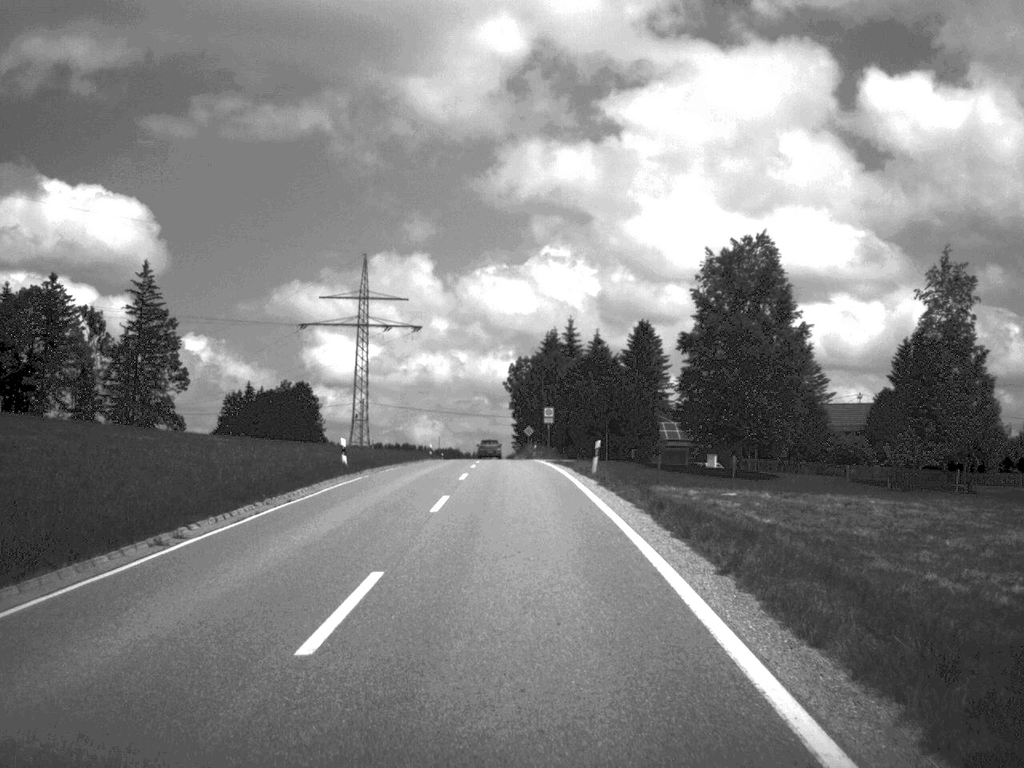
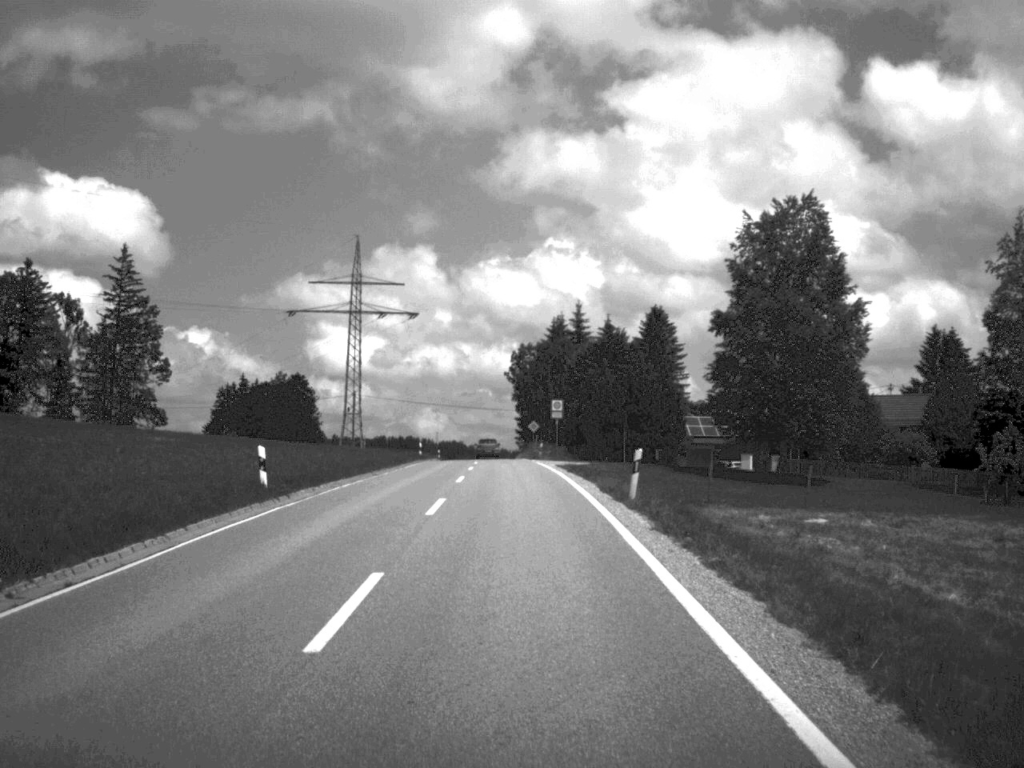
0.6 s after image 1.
(0.0, +11.4) m; 0°
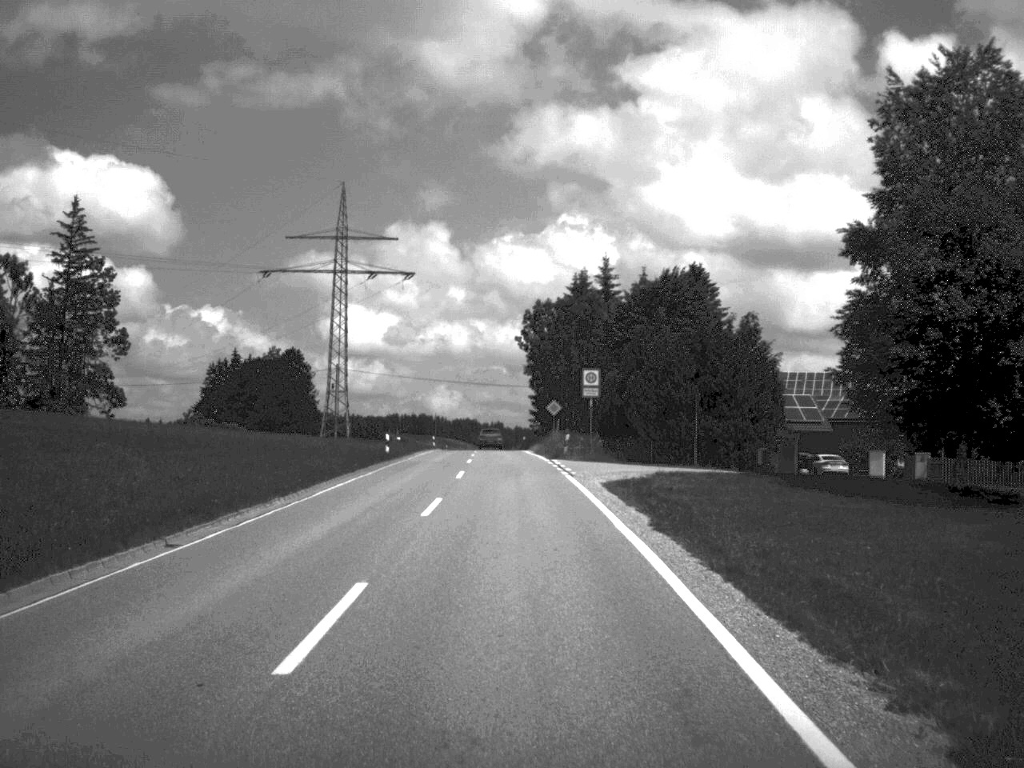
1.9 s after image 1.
(-0.2, +23.8) m; -1°
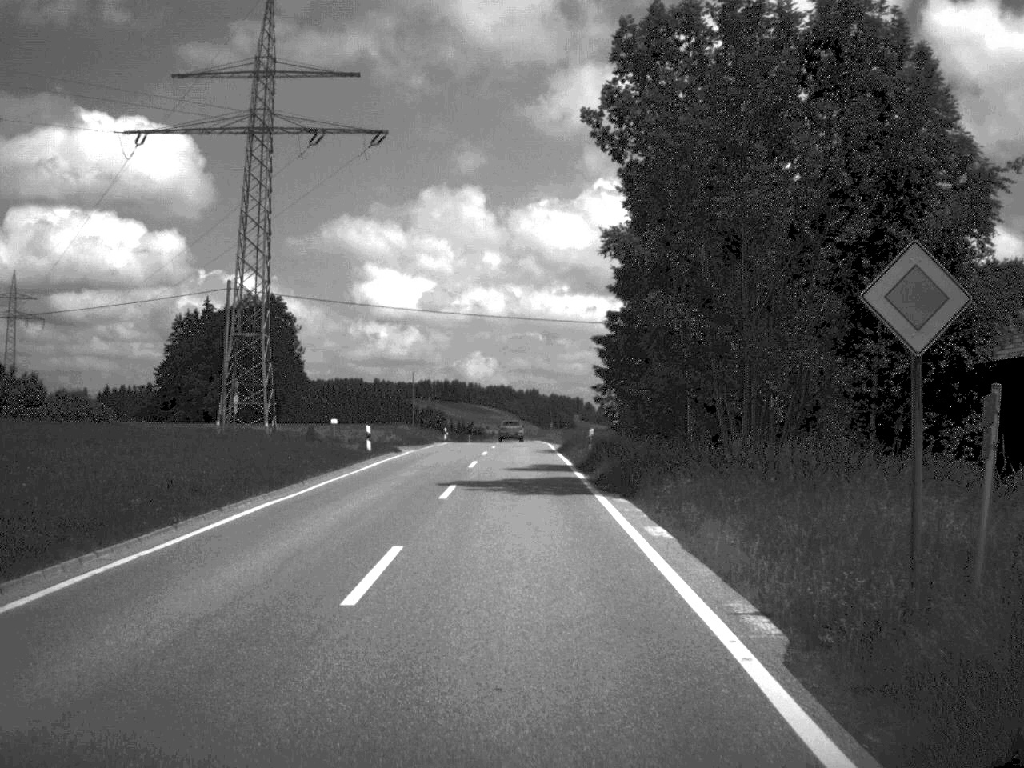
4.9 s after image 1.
(-1.1, +56.9) m; -2°
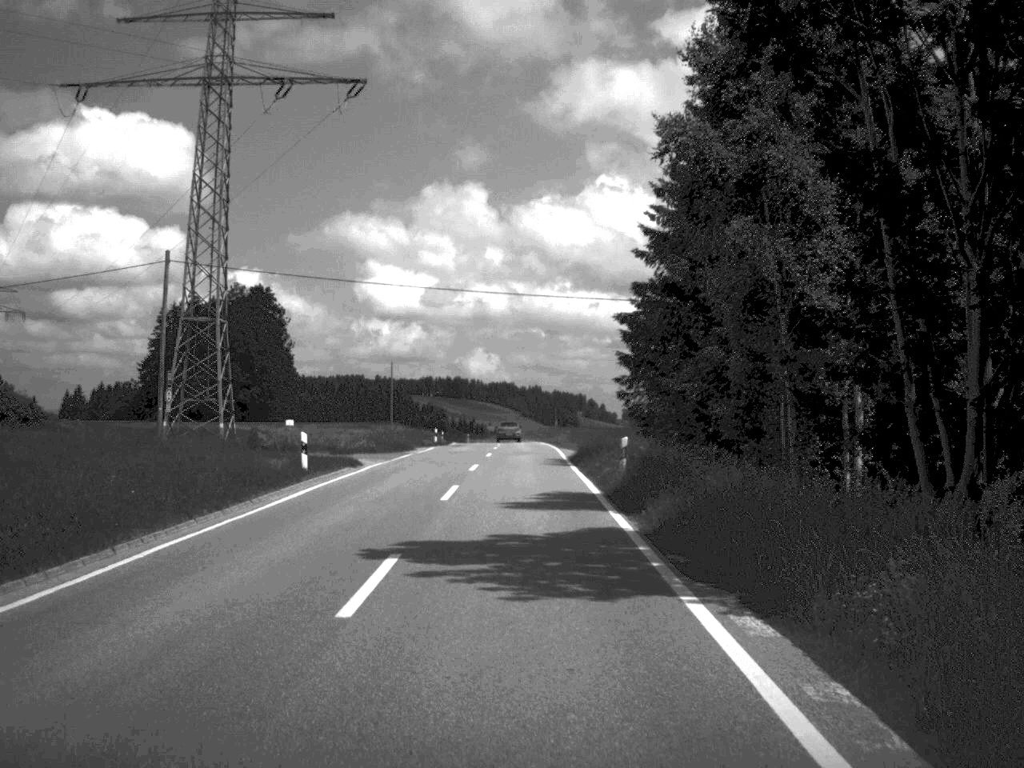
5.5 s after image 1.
(0.0, +11.9) m; 0°
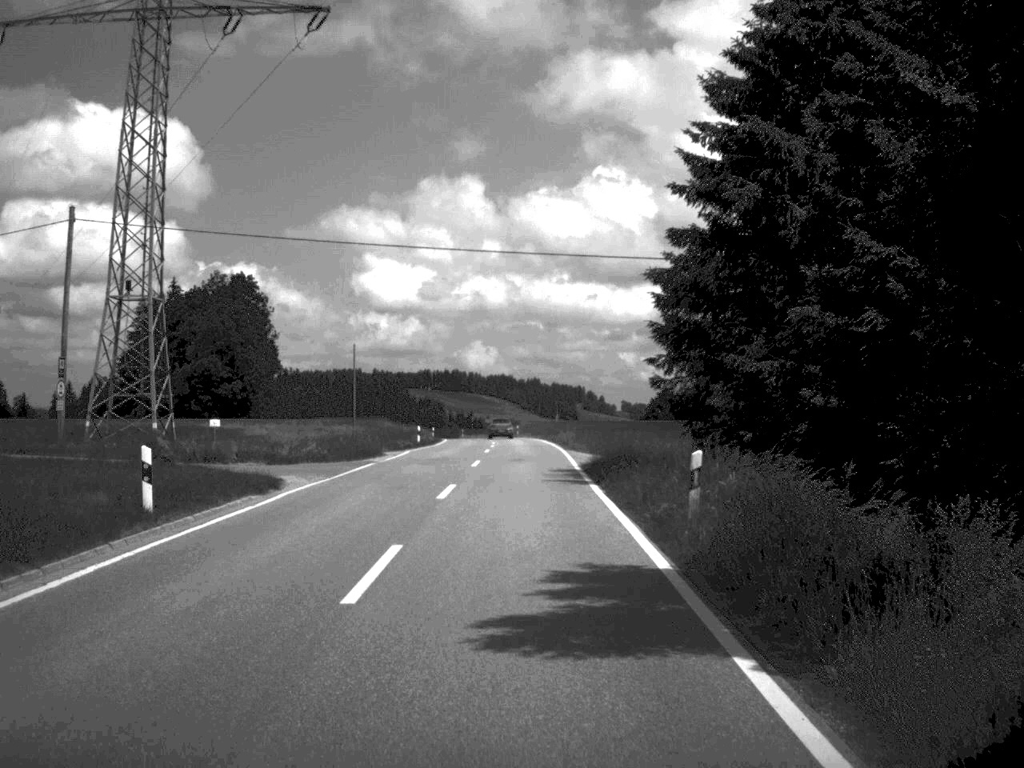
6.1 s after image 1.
(0.0, +11.4) m; 0°
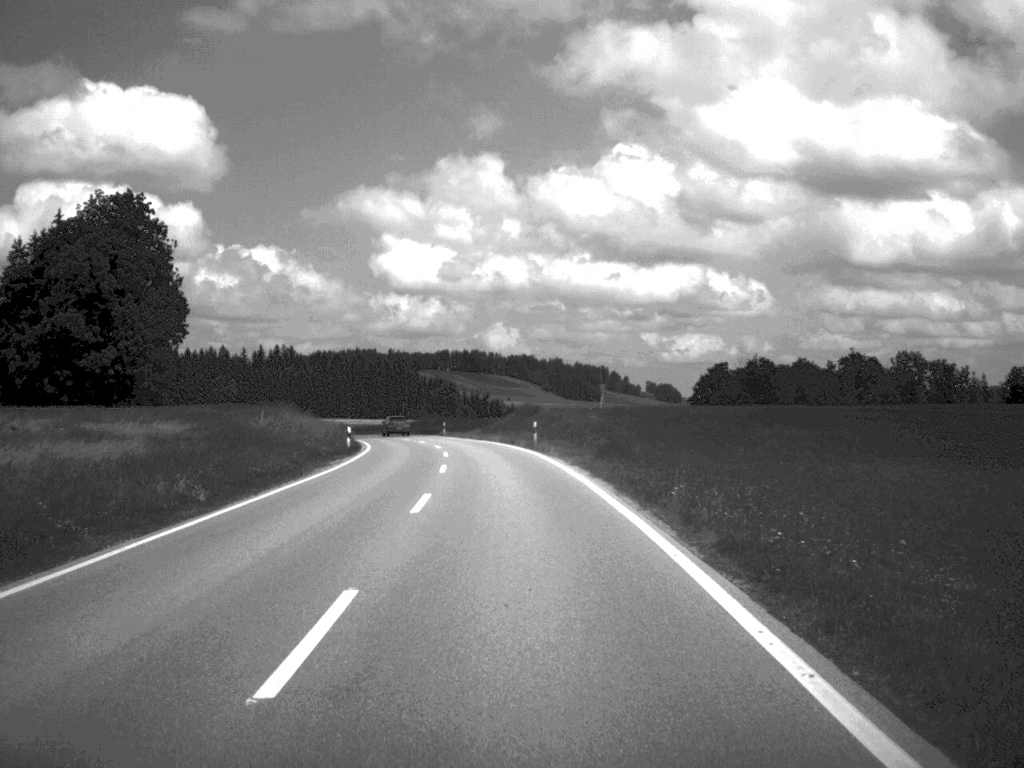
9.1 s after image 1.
(-0.3, +62.2) m; -1°
